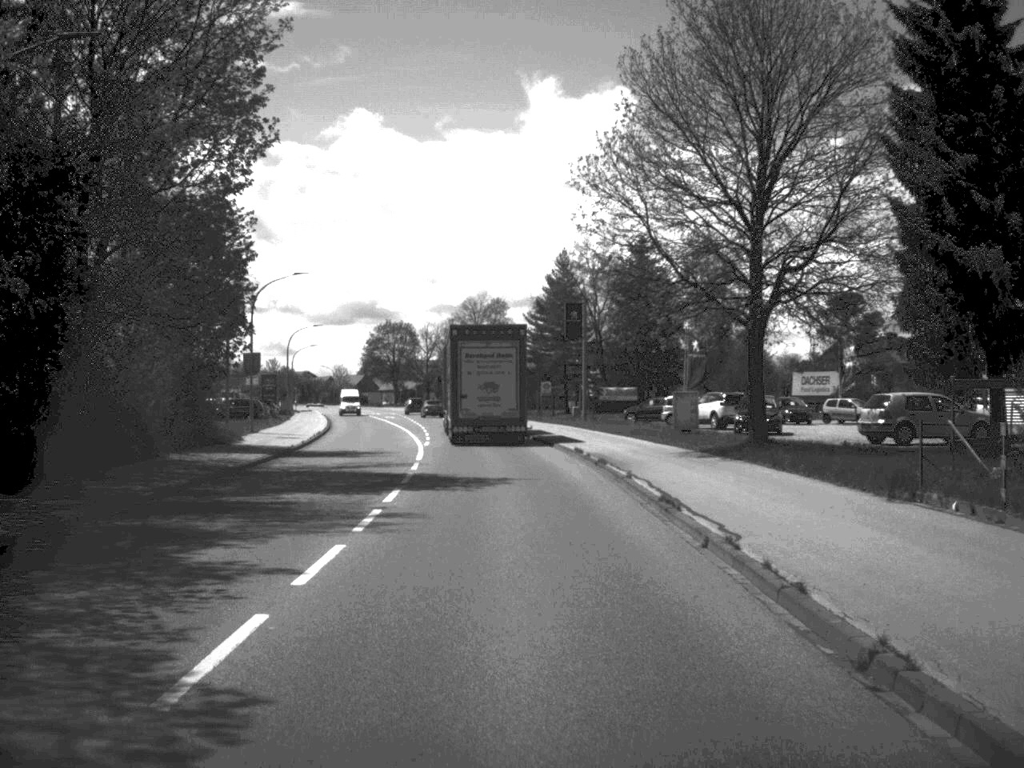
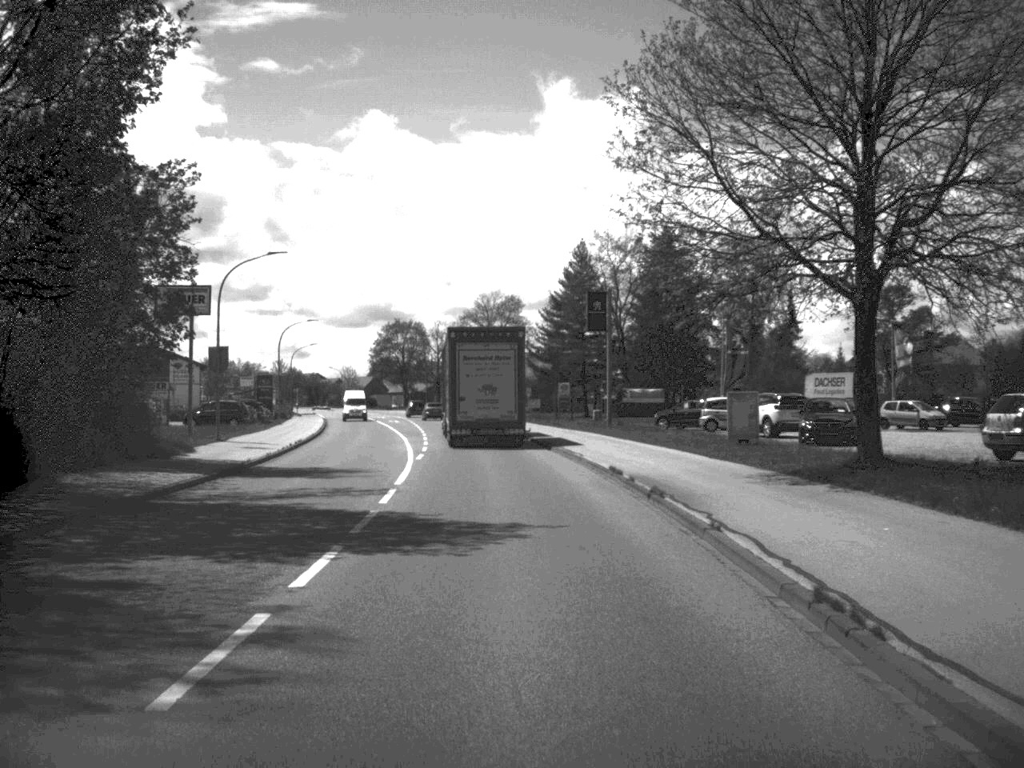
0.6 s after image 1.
(-0.1, +8.8) m; -1°
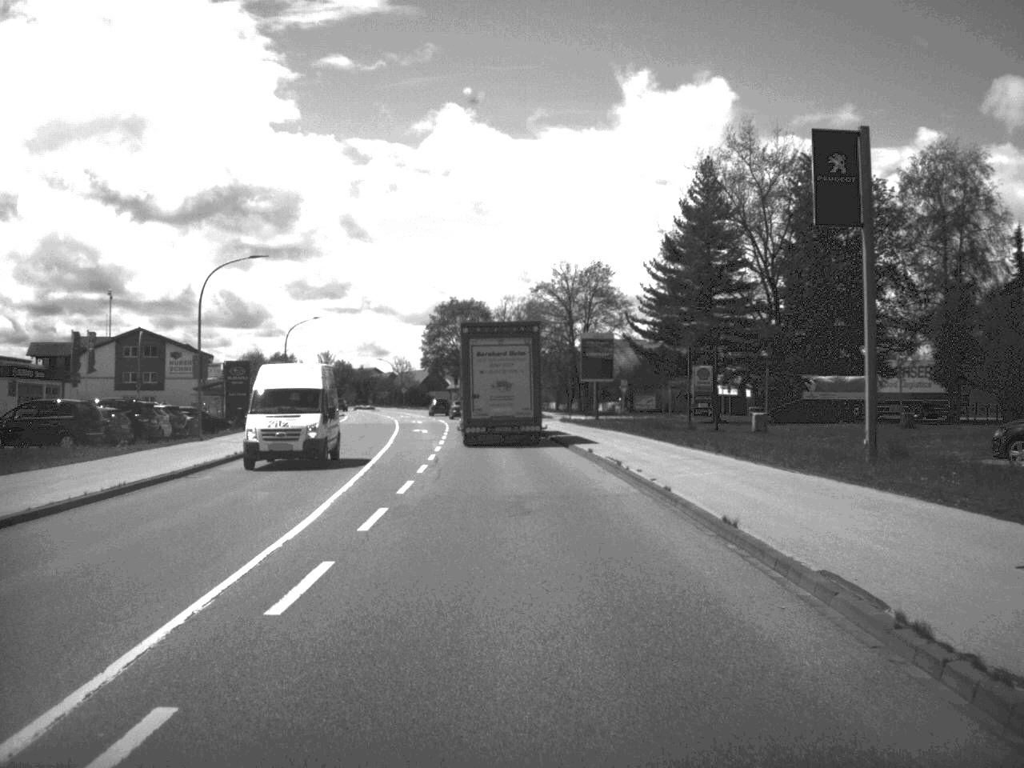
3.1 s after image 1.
(-1.2, +37.3) m; -4°
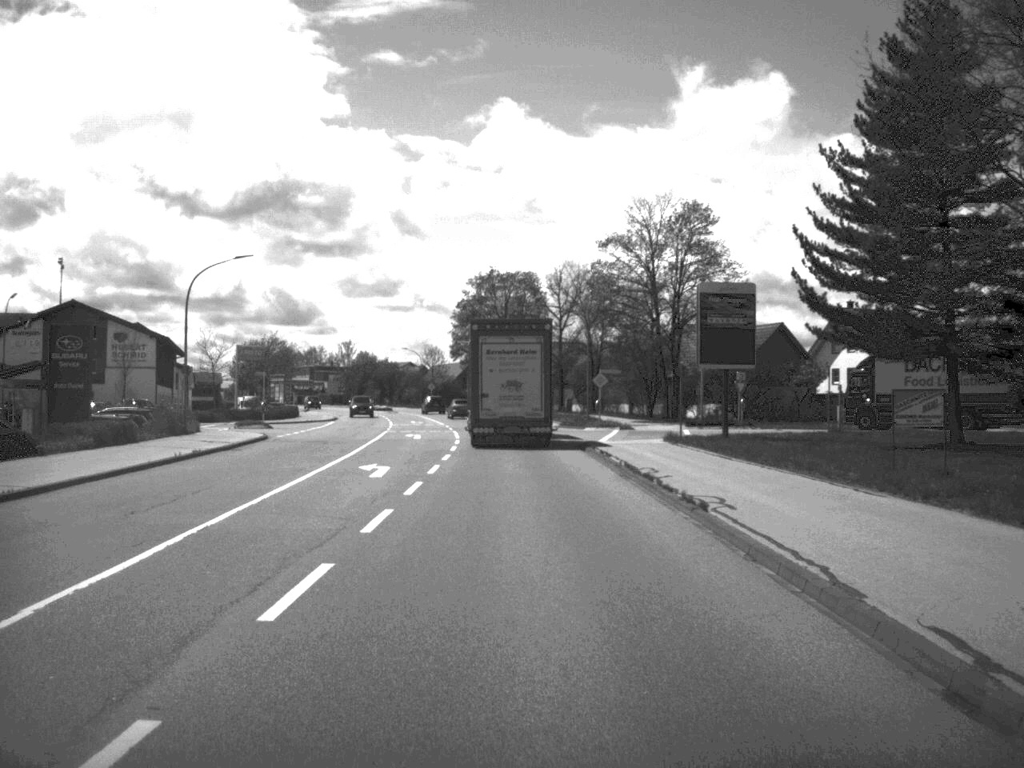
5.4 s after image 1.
(-0.8, +35.7) m; -2°
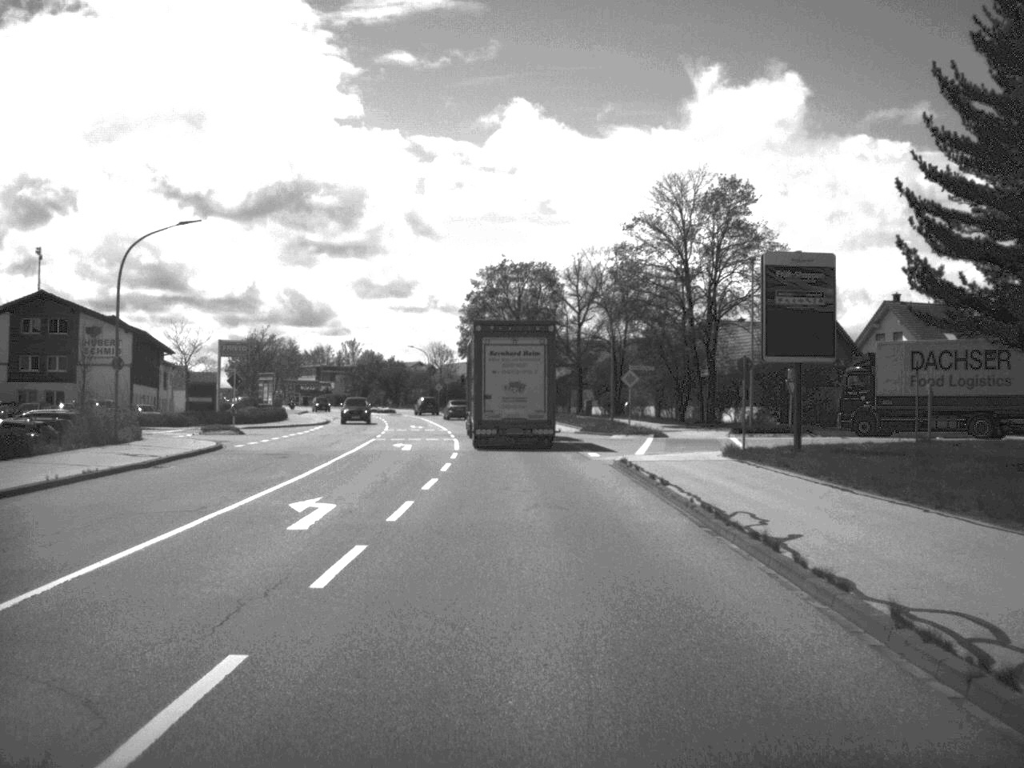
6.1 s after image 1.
(-0.1, +10.2) m; -1°
